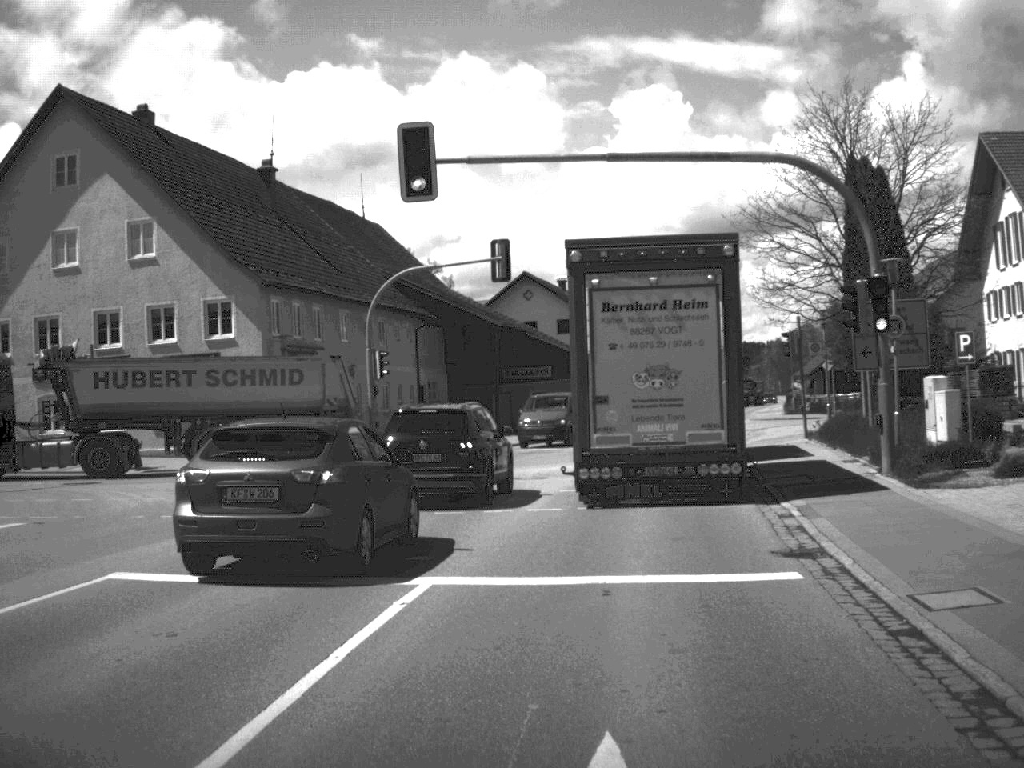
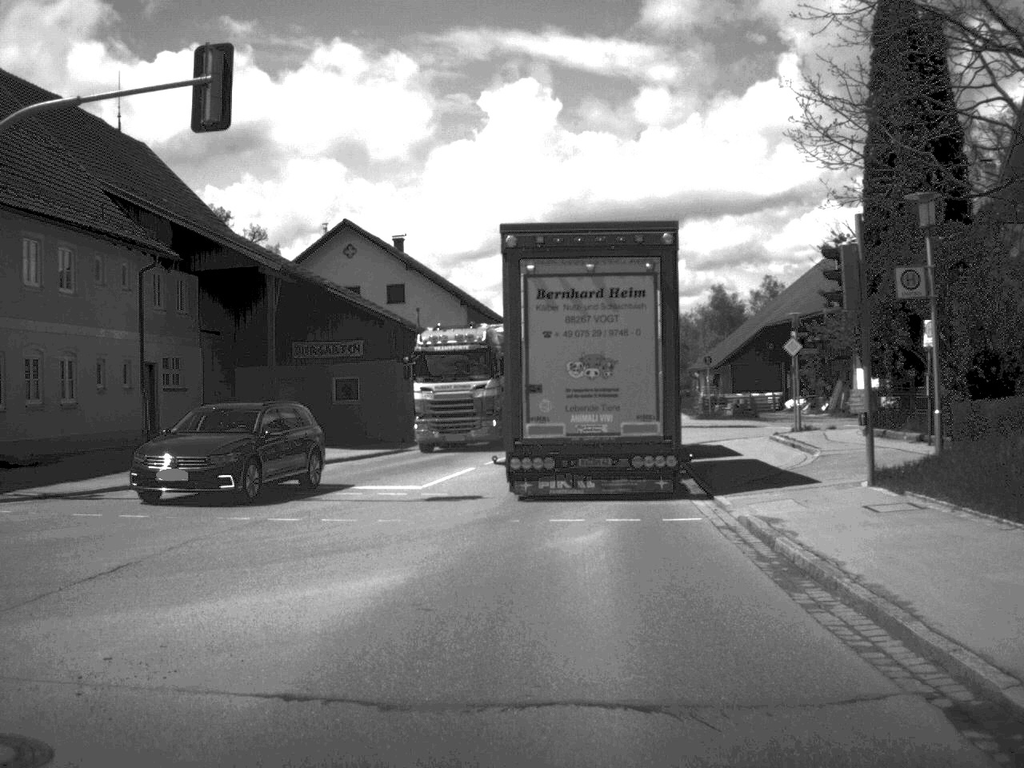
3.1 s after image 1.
(+1.6, +21.7) m; +6°
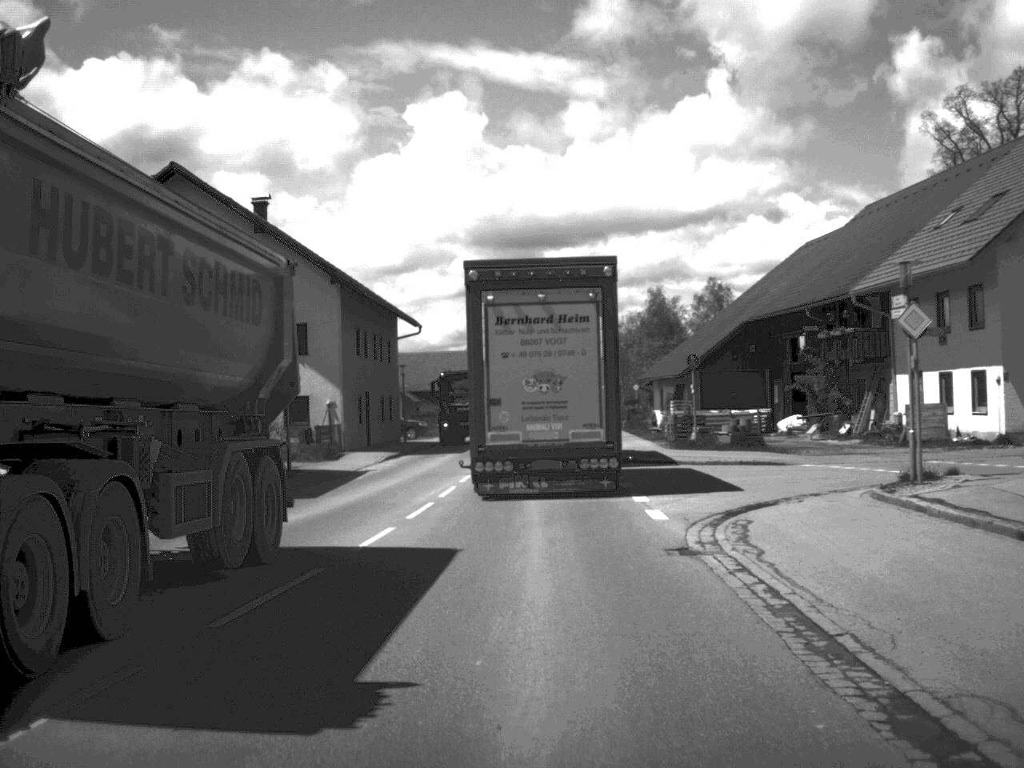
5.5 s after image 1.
(+0.6, +18.9) m; +3°
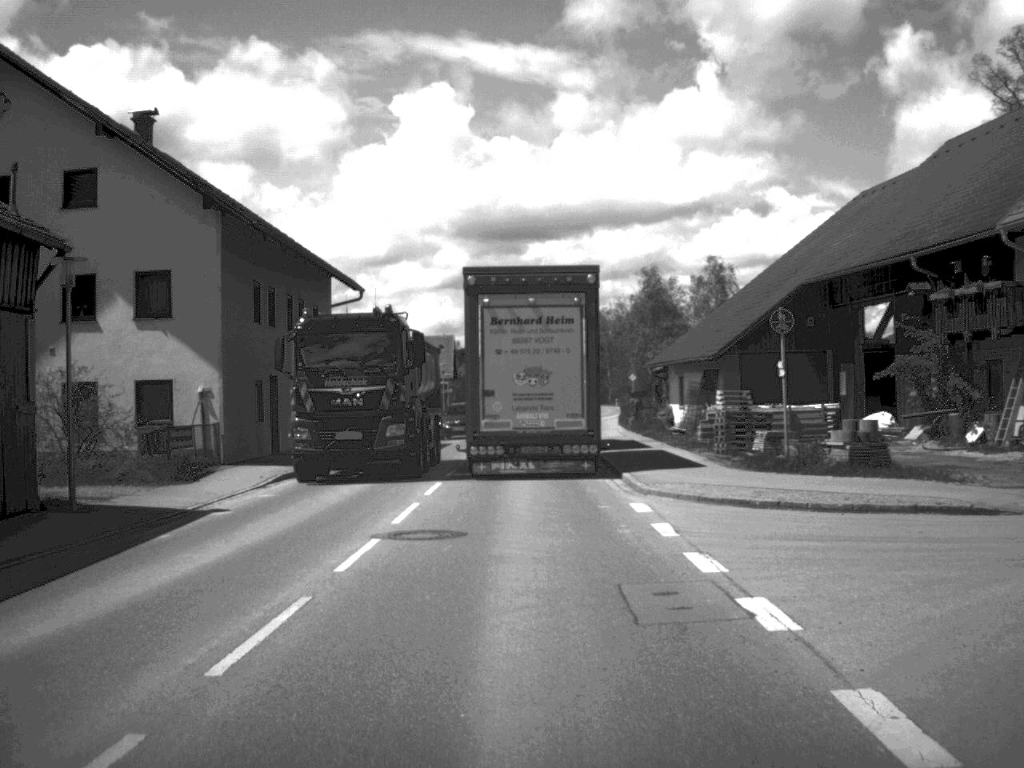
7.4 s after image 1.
(+0.1, +15.5) m; +1°
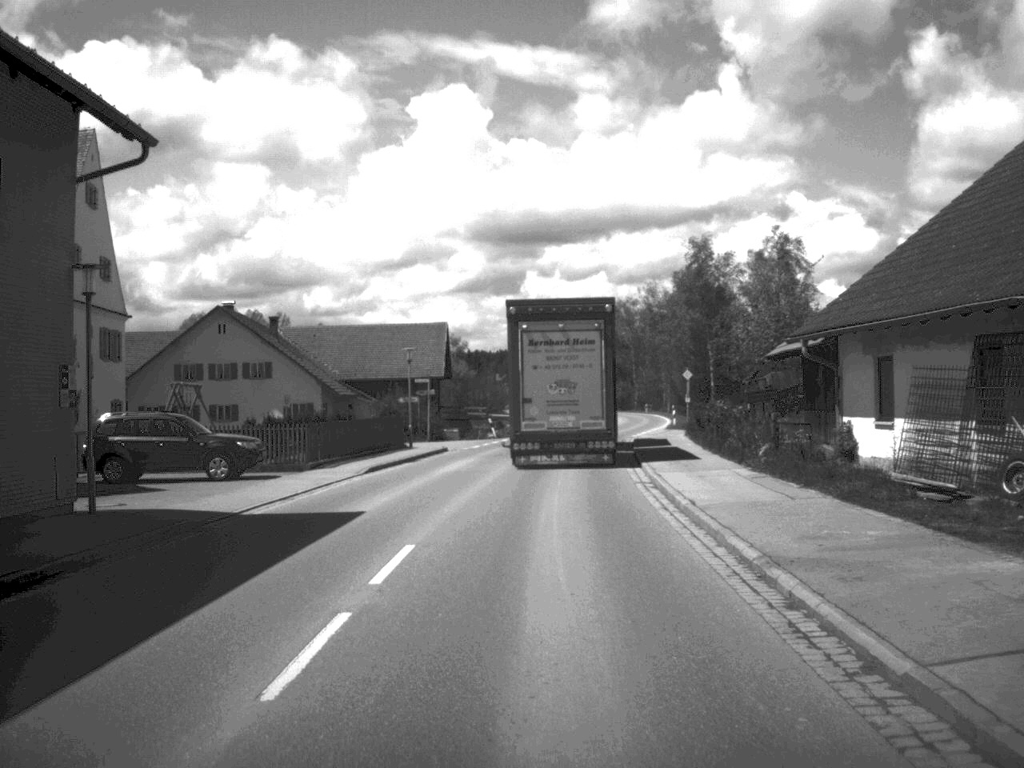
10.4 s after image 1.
(-0.1, +27.1) m; -1°
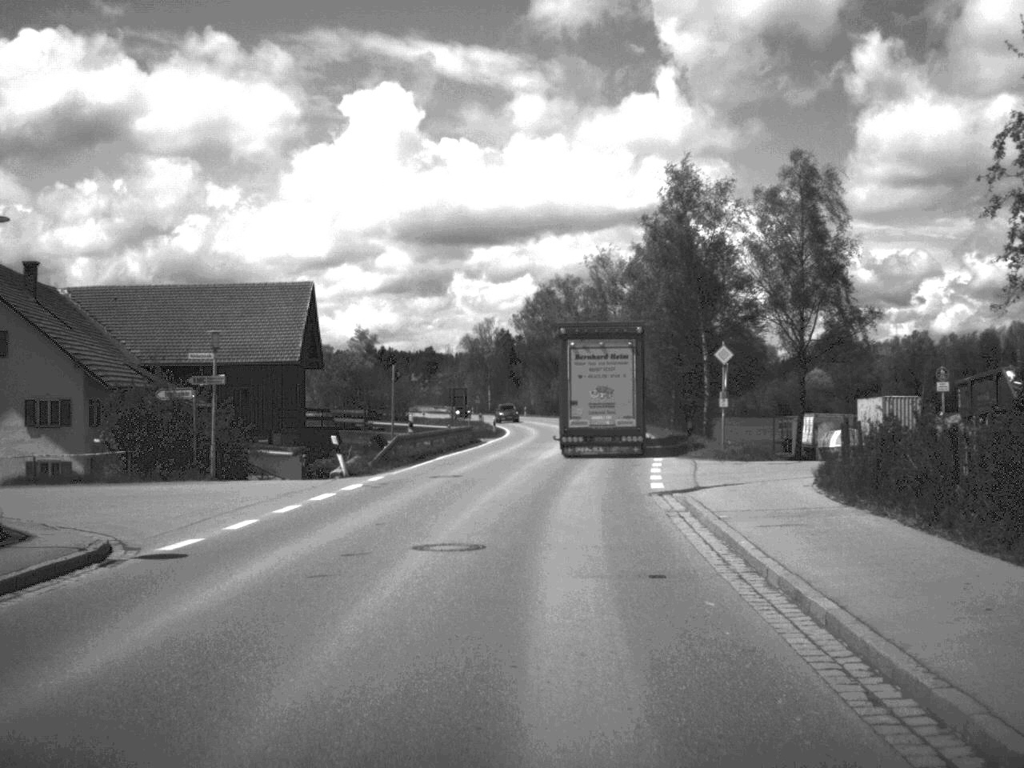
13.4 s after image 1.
(+0.8, +33.2) m; +3°
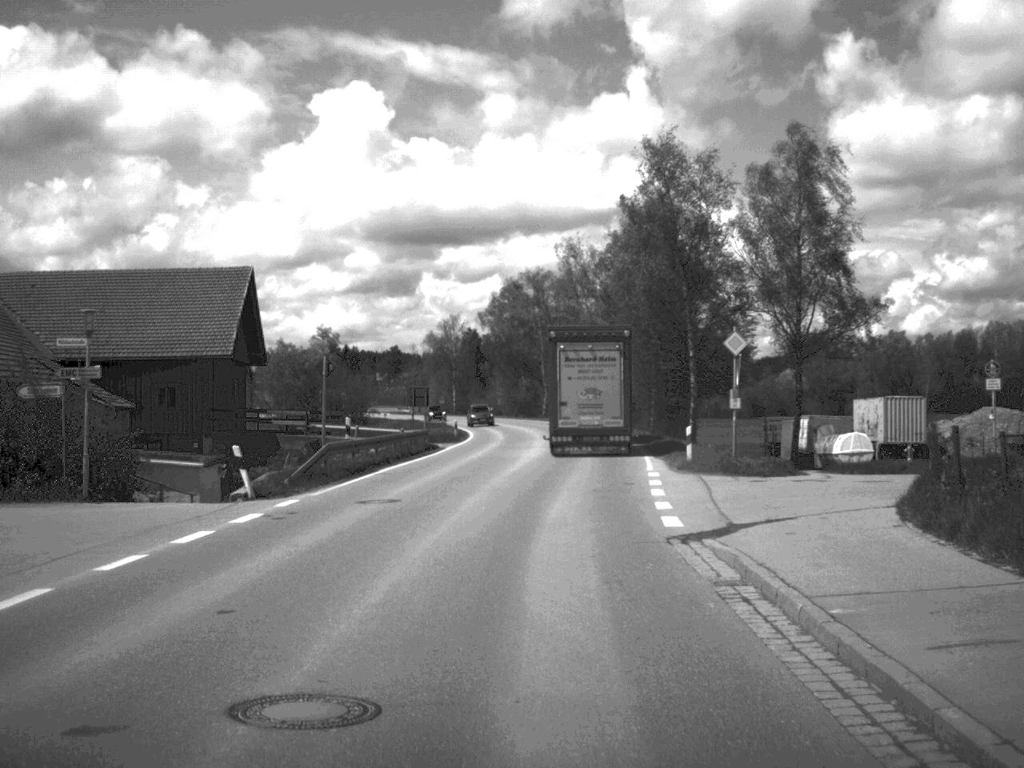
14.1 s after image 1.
(+0.1, +7.3) m; +1°
